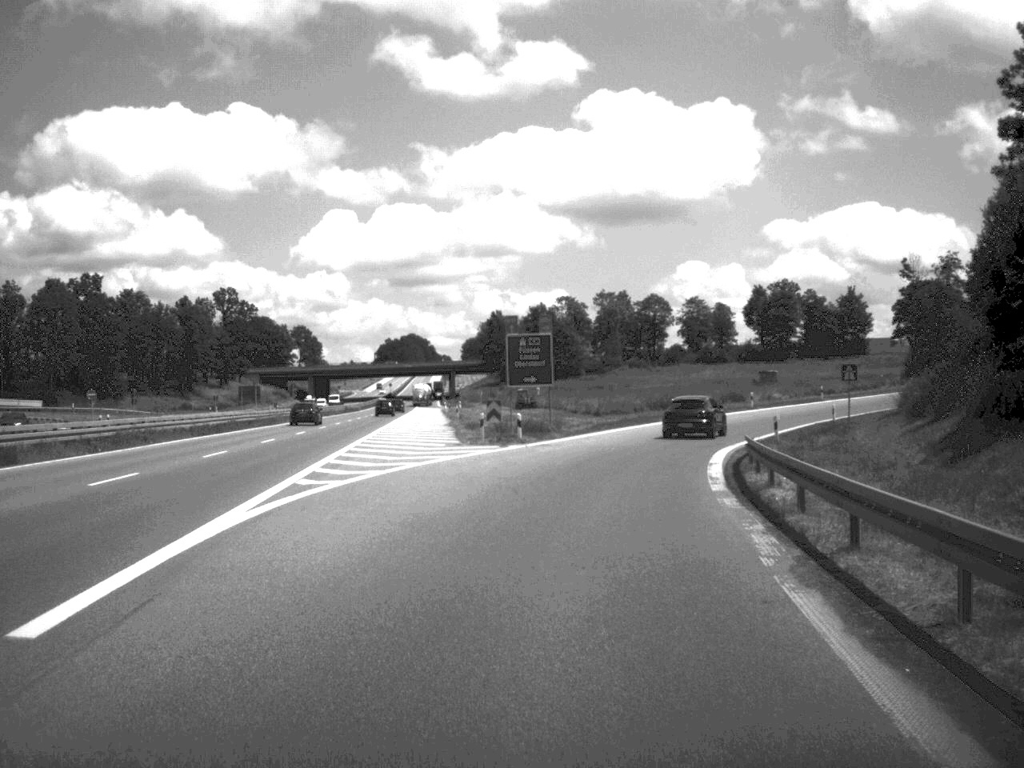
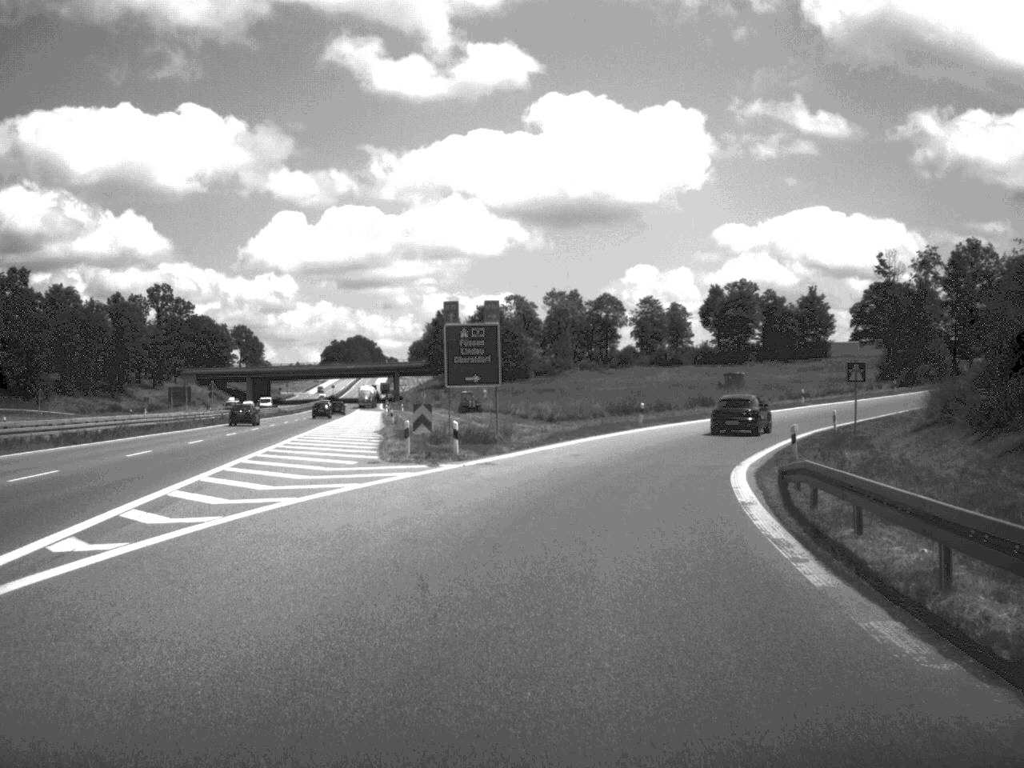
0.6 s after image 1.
(+0.2, +10.5) m; +2°
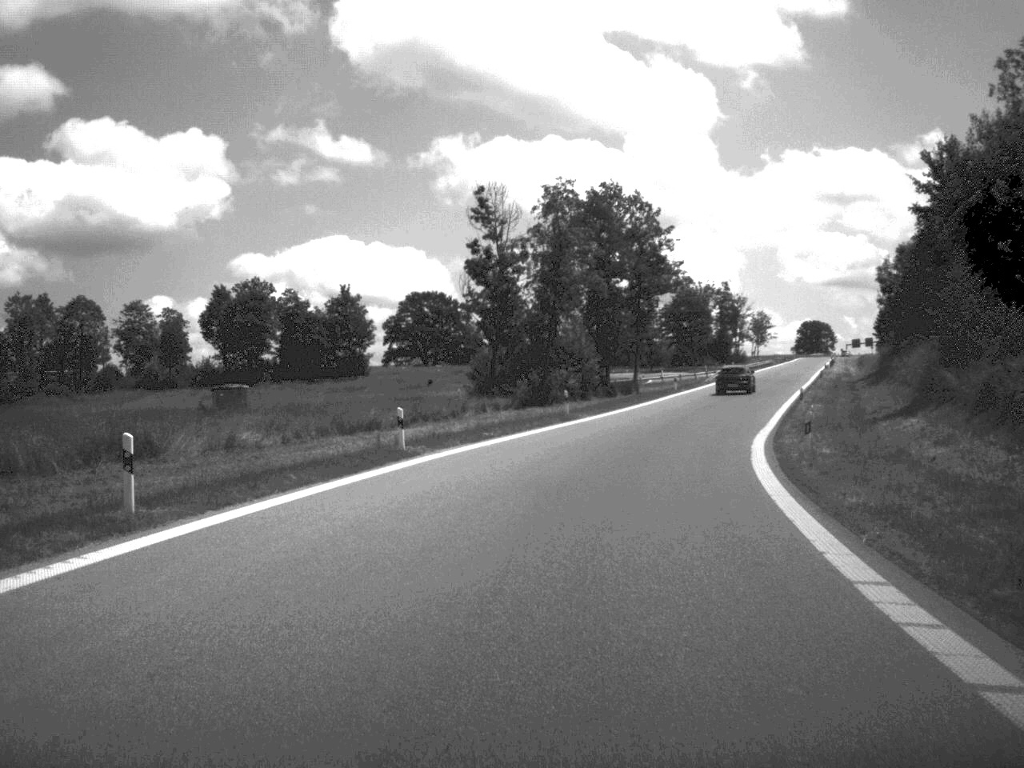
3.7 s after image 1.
(+9.7, +54.8) m; +21°
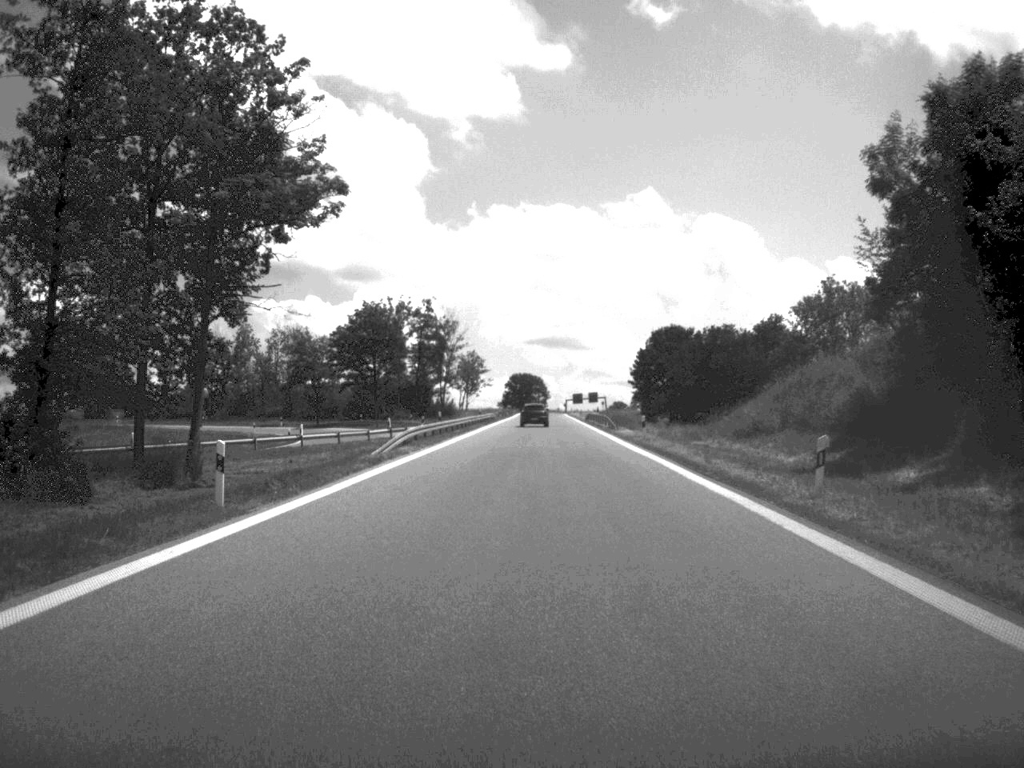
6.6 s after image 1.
(+8.7, +58.8) m; +13°
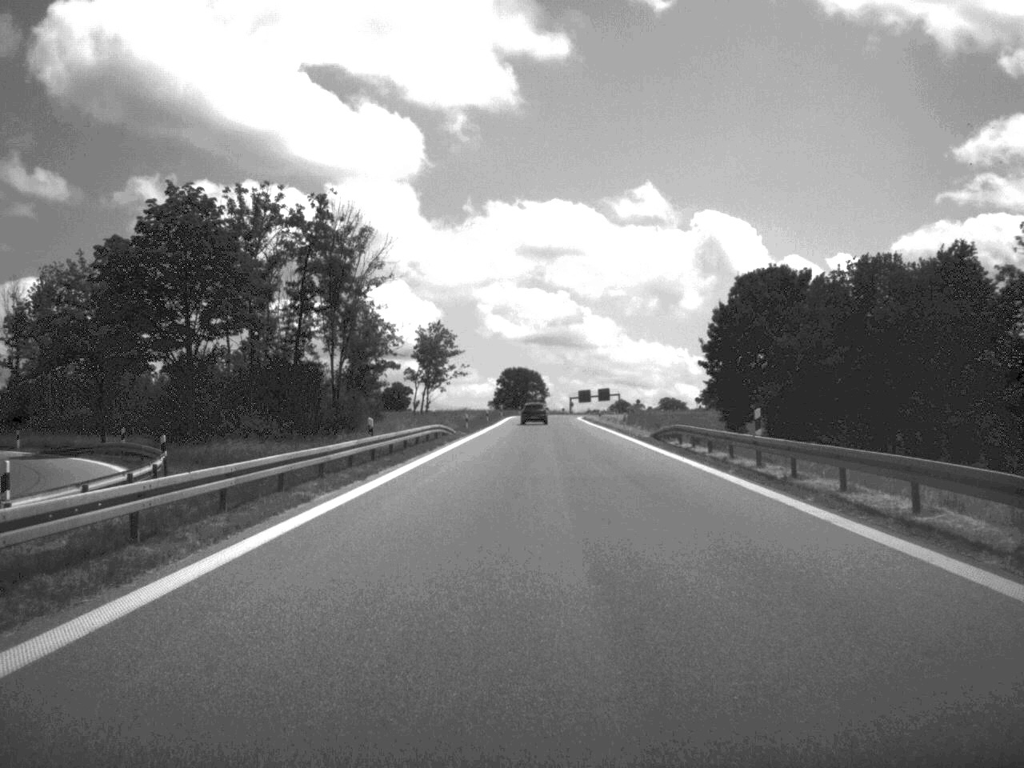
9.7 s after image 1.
(+0.1, +68.2) m; 0°
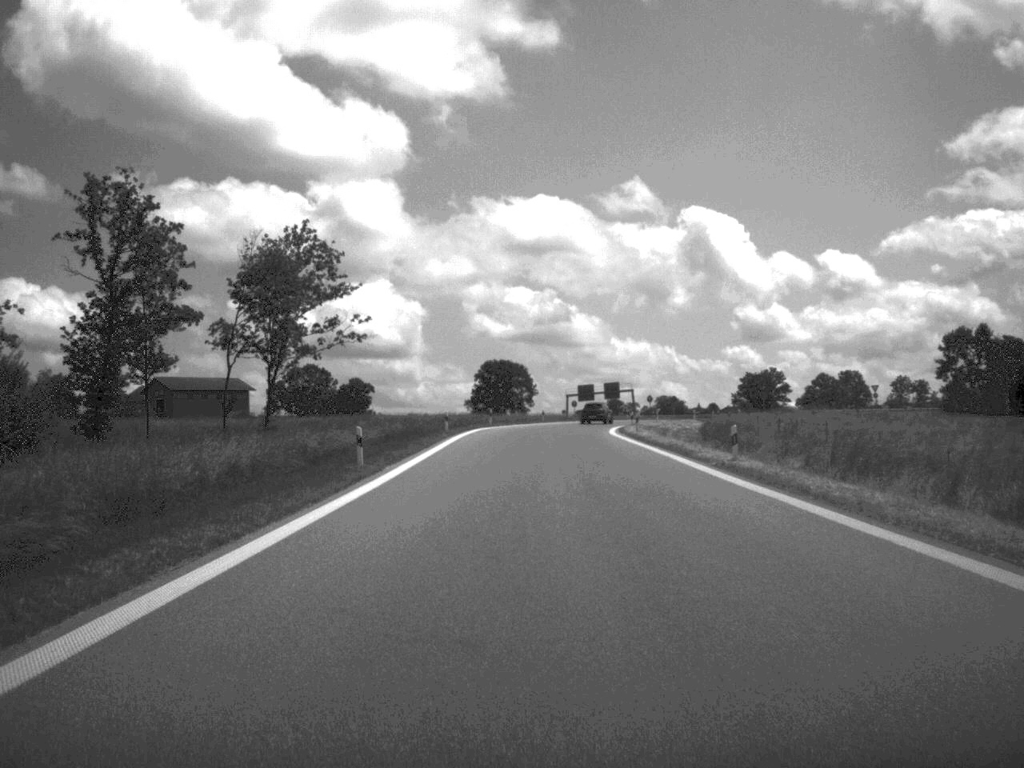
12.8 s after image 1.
(+0.4, +70.8) m; 0°
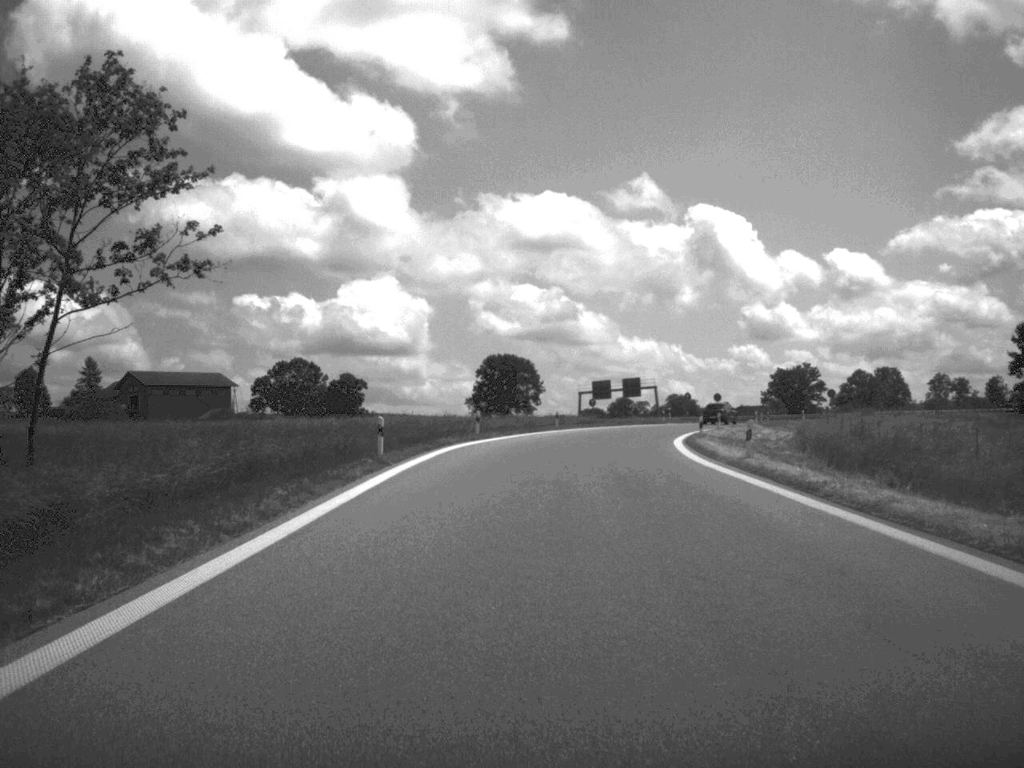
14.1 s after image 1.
(-0.1, +28.9) m; 0°
